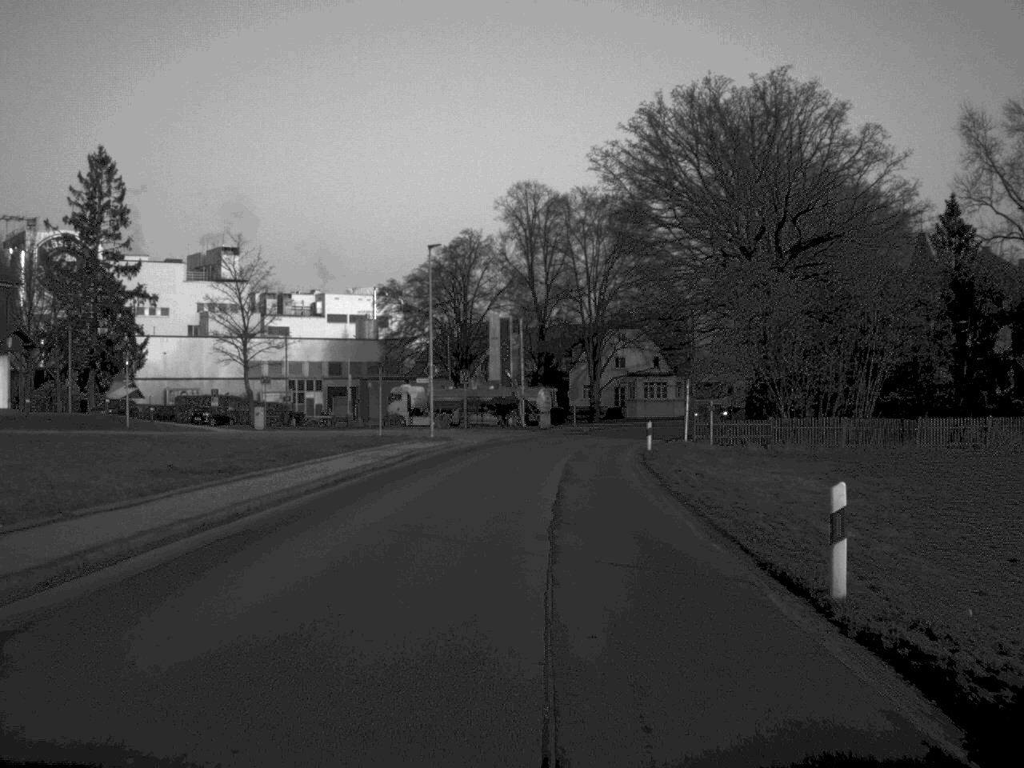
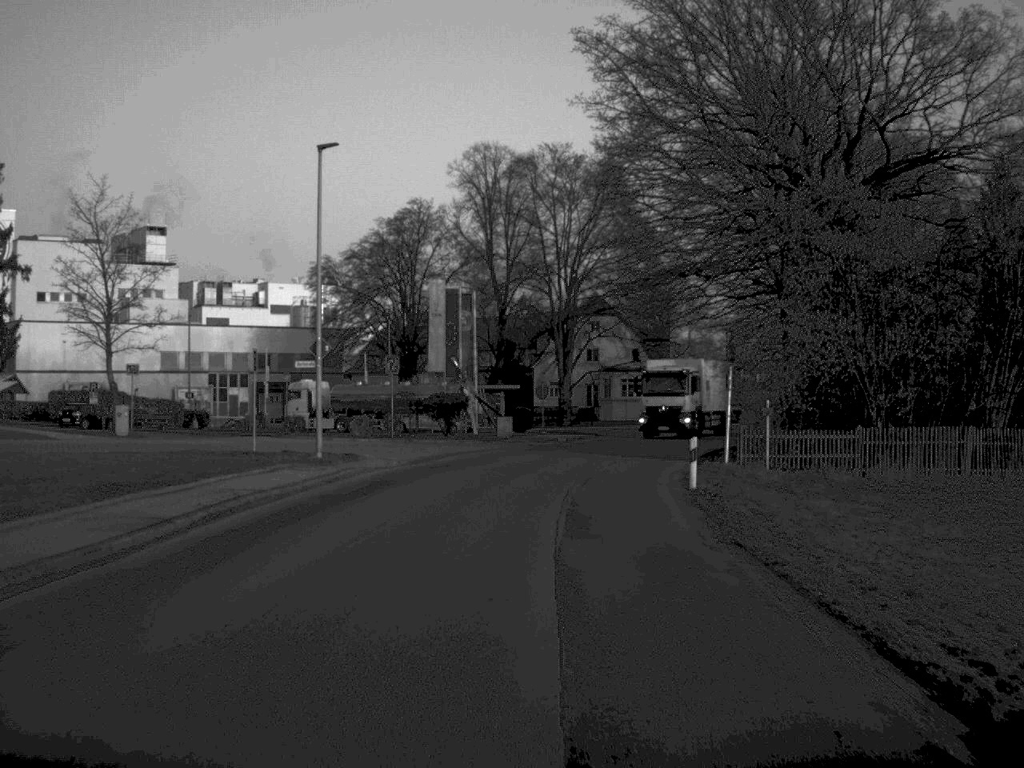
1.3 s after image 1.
(+0.3, +19.5) m; +2°
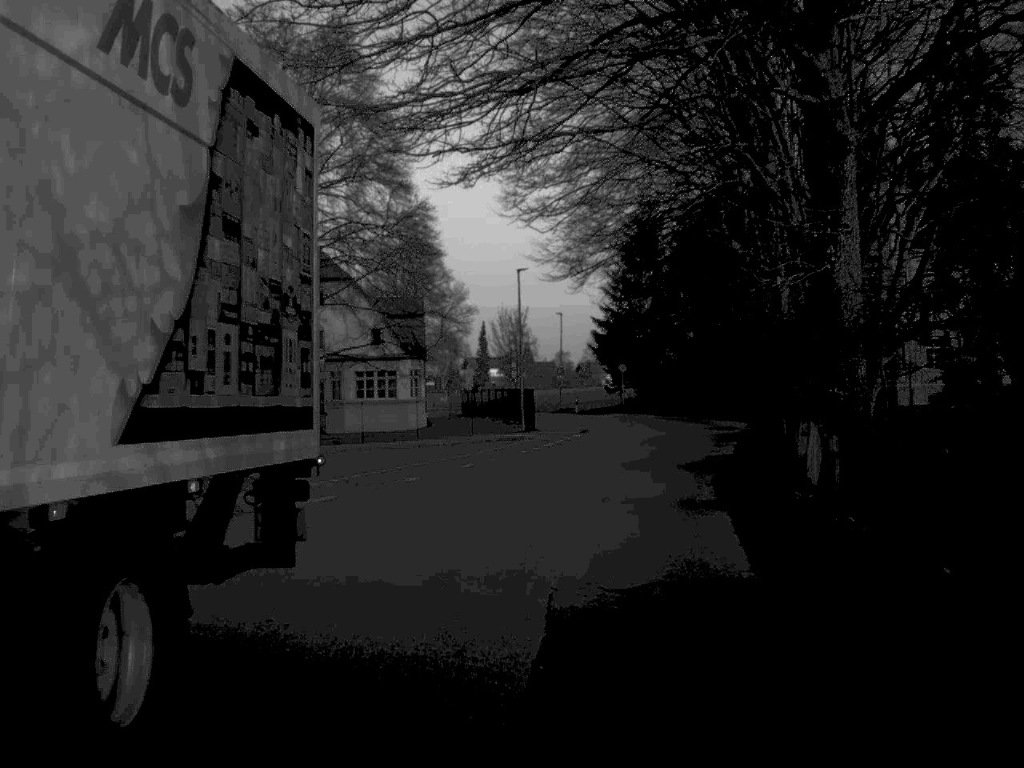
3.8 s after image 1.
(+2.9, +35.1) m; +12°
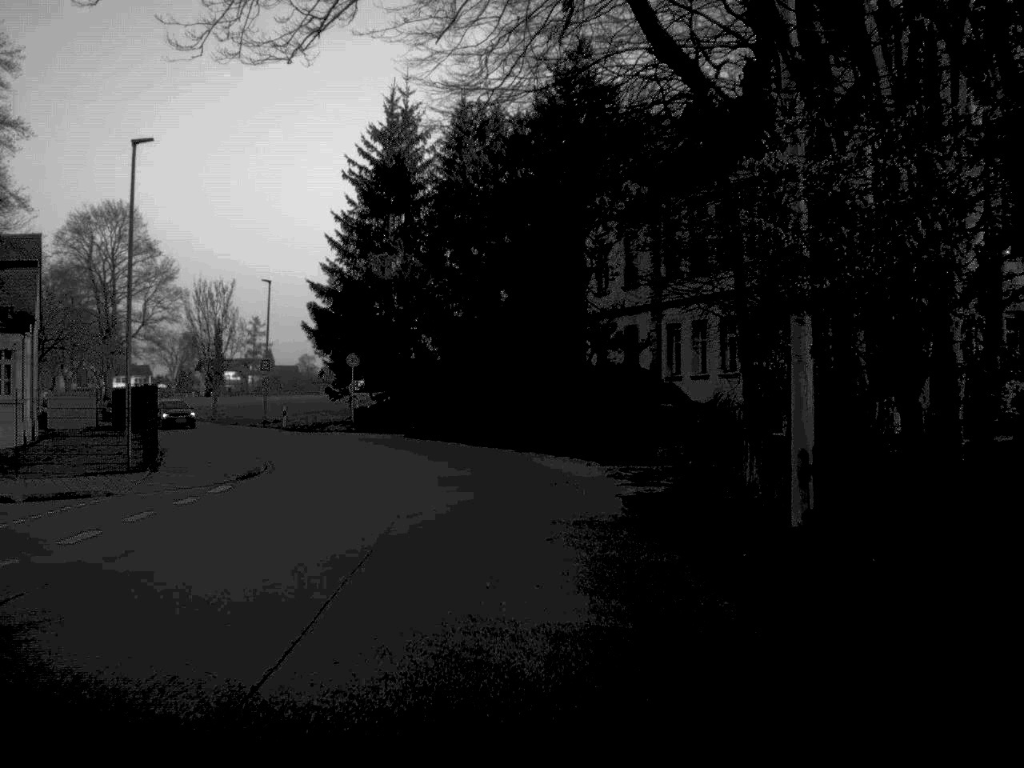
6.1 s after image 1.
(+3.1, +31.2) m; +11°
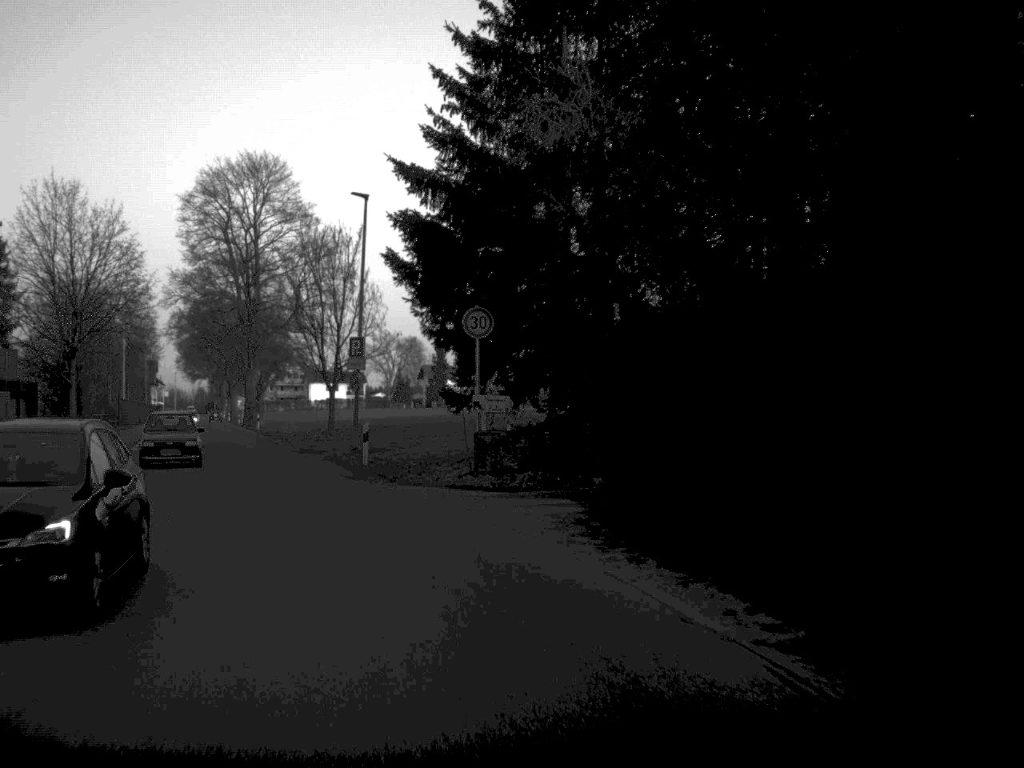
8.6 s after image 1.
(-1.6, +31.0) m; -11°
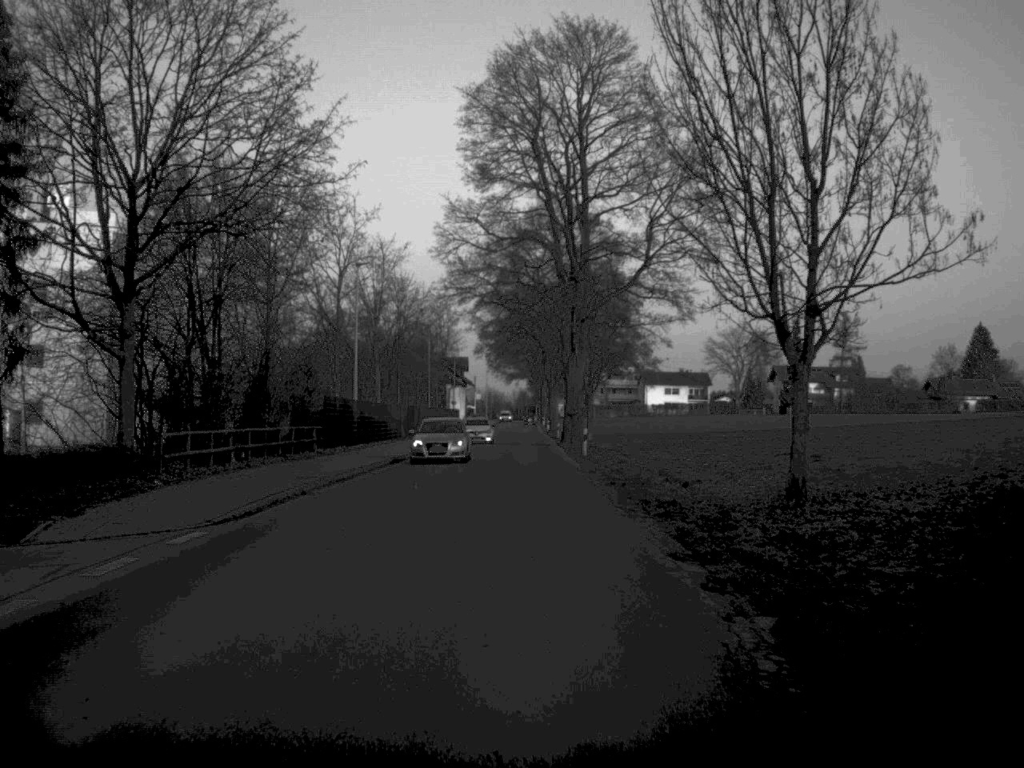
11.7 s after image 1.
(-7.1, +36.1) m; -14°
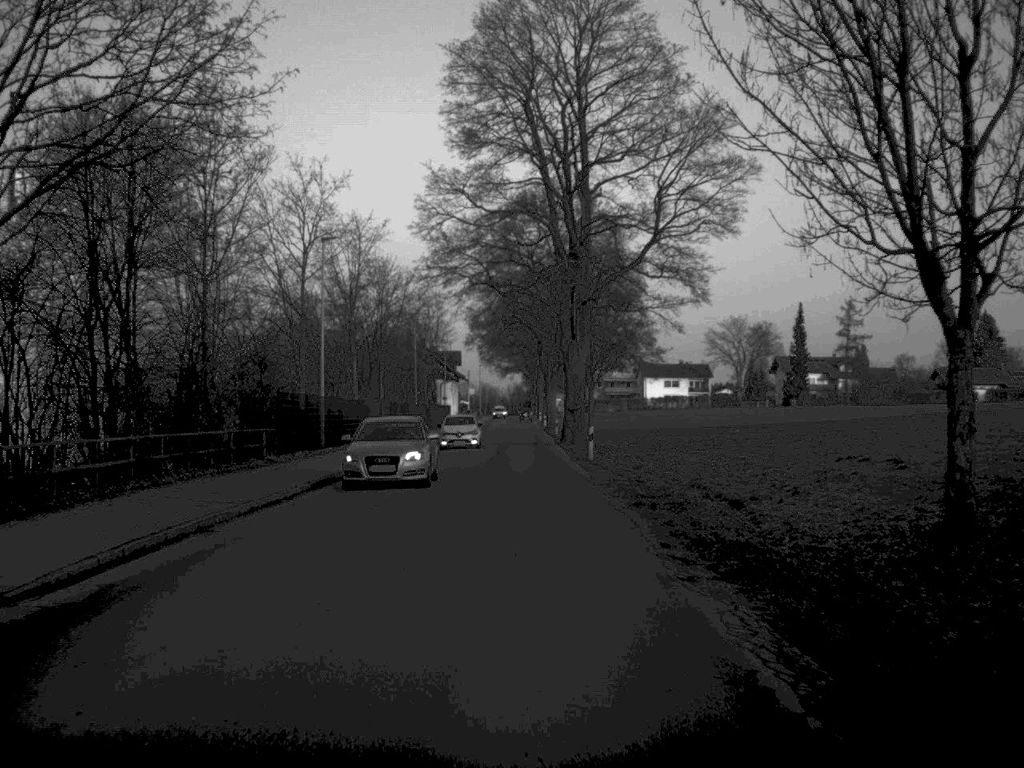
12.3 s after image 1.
(0.0, +7.4) m; 0°
